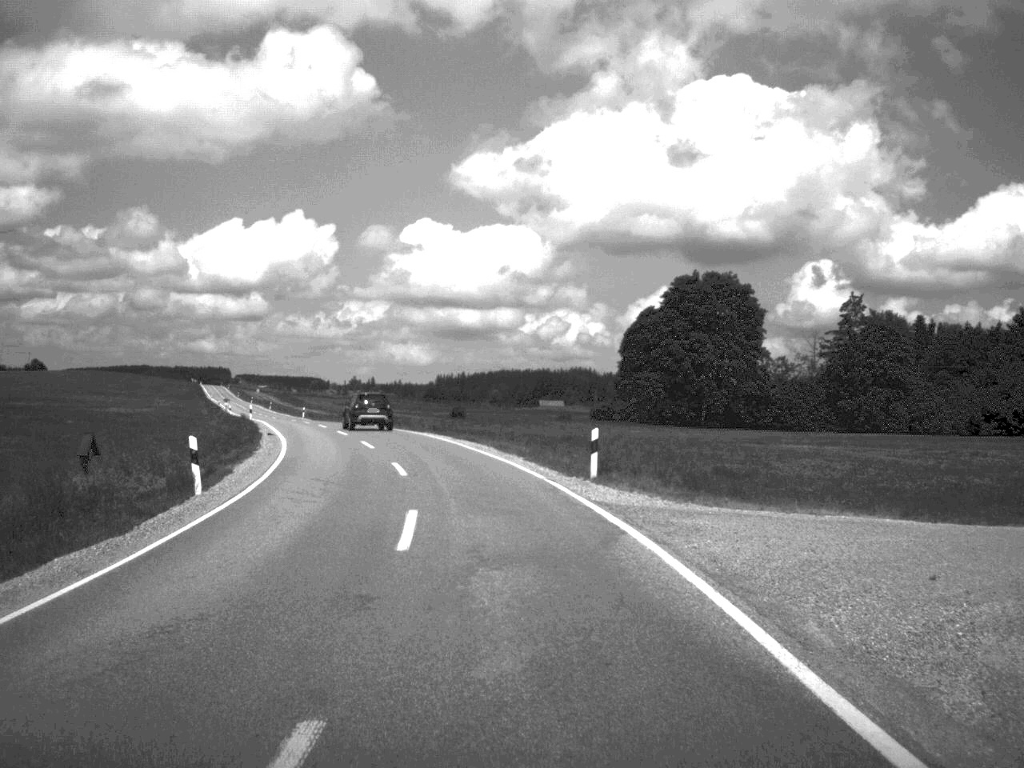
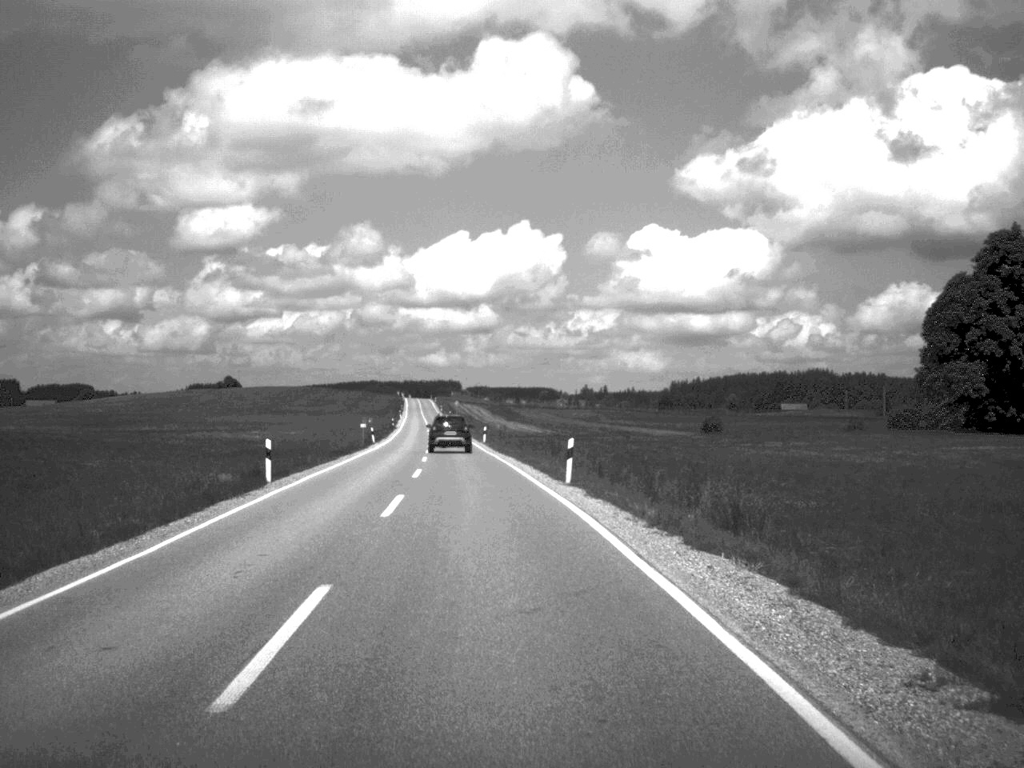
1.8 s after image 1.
(-3.8, +40.8) m; -11°
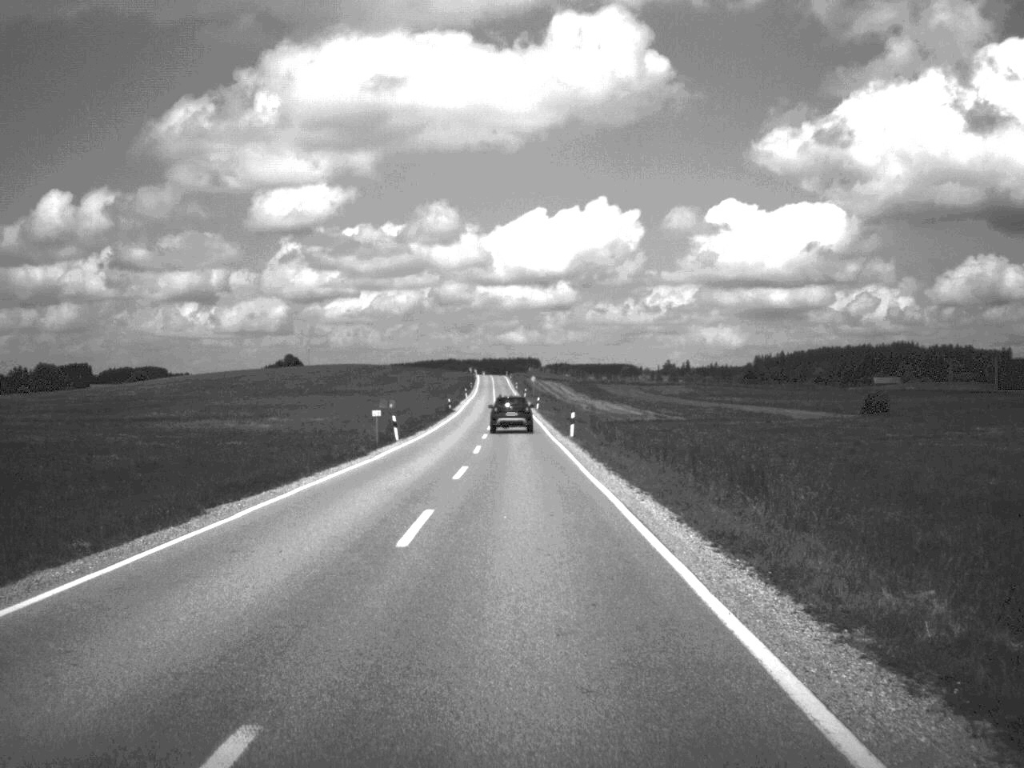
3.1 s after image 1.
(-1.2, +28.9) m; -4°
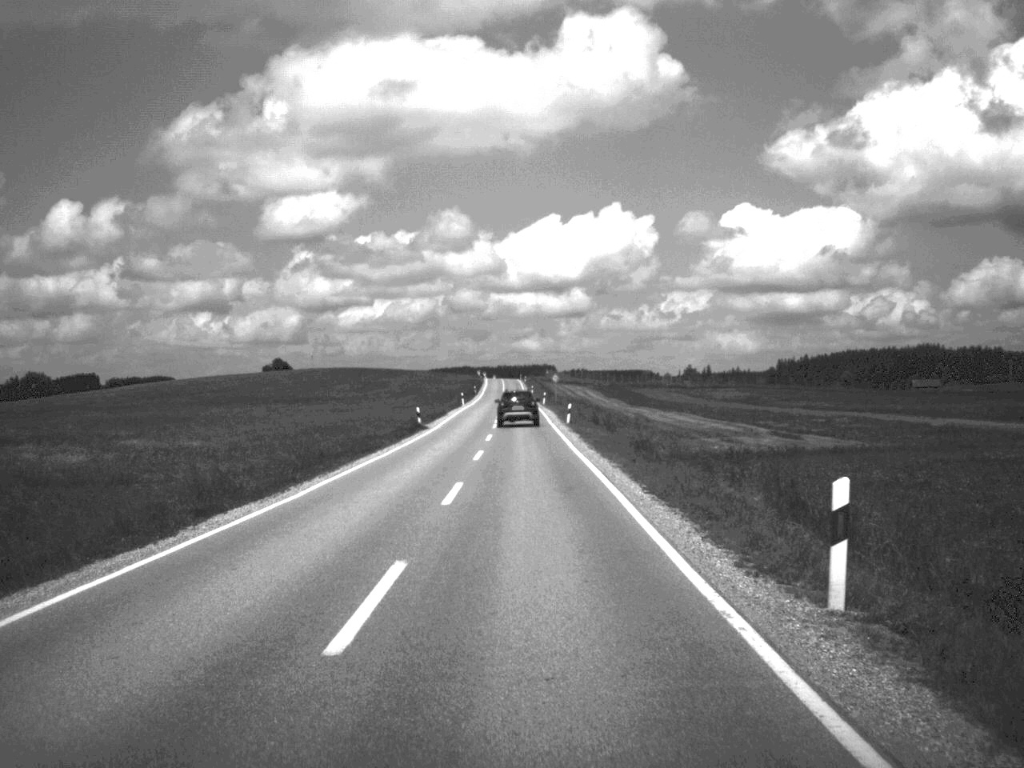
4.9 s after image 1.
(-0.4, +40.7) m; -1°
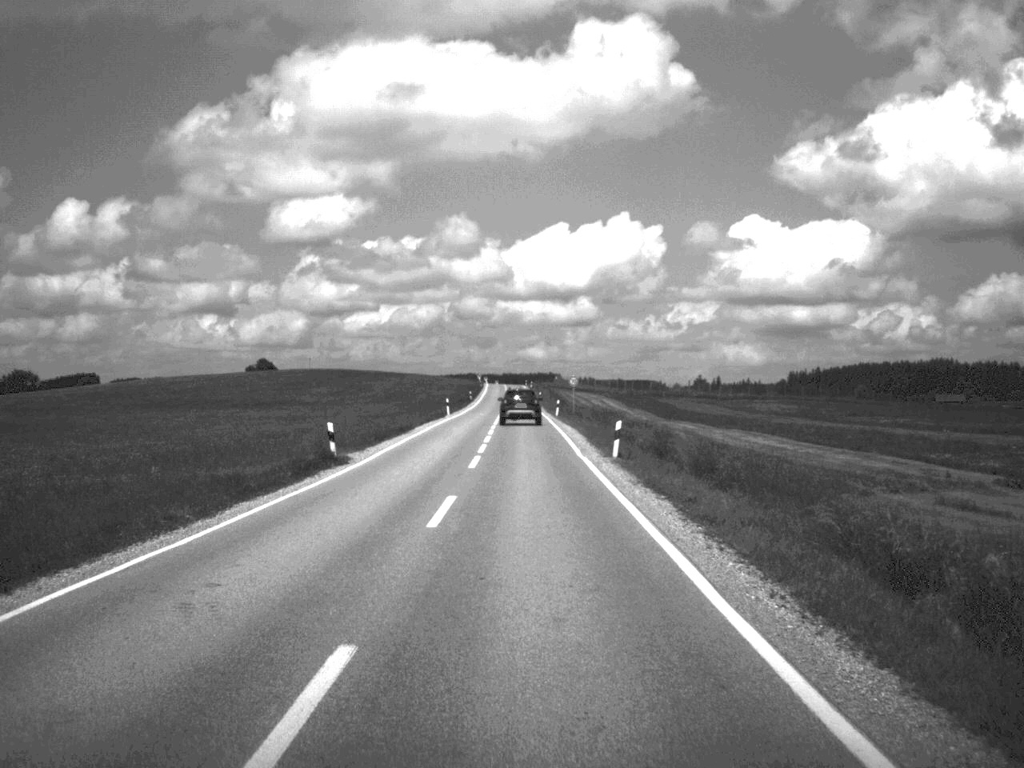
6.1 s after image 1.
(-0.1, +27.6) m; 0°
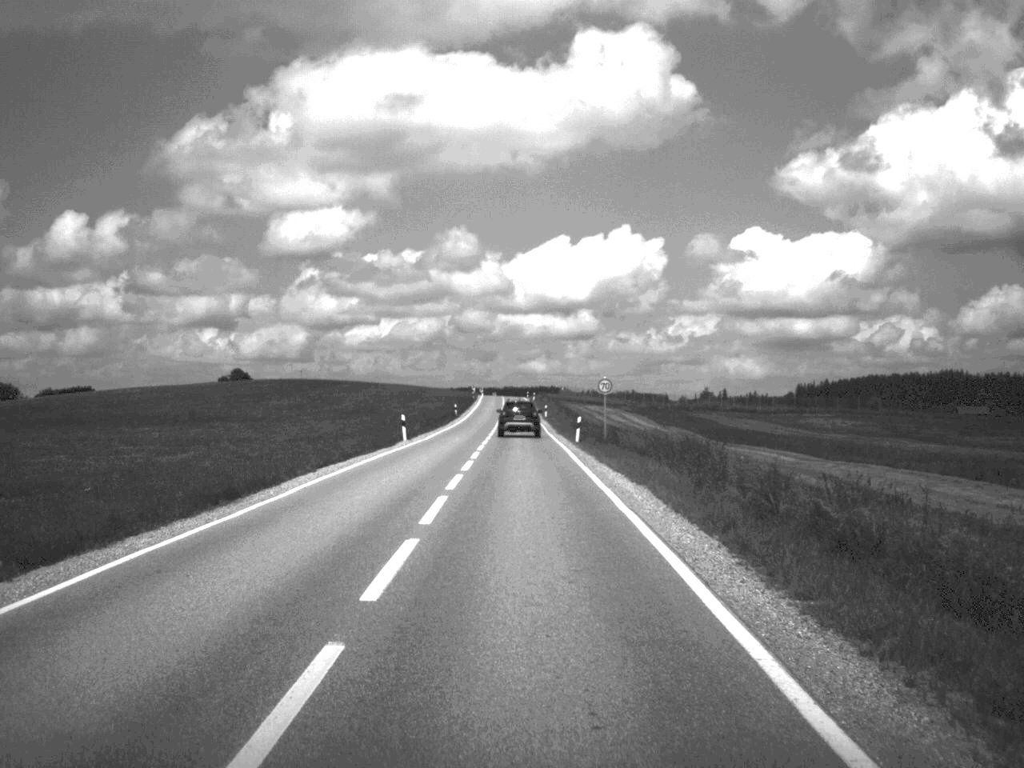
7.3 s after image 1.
(0.0, +29.6) m; 0°
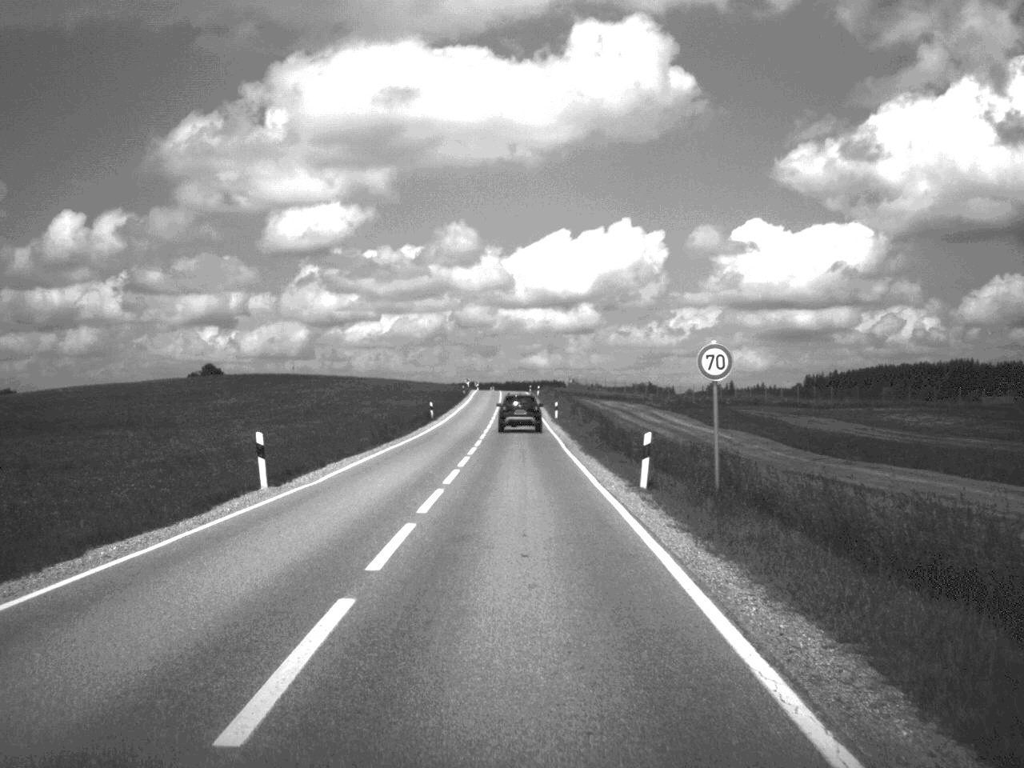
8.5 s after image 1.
(0.0, +27.5) m; 0°
